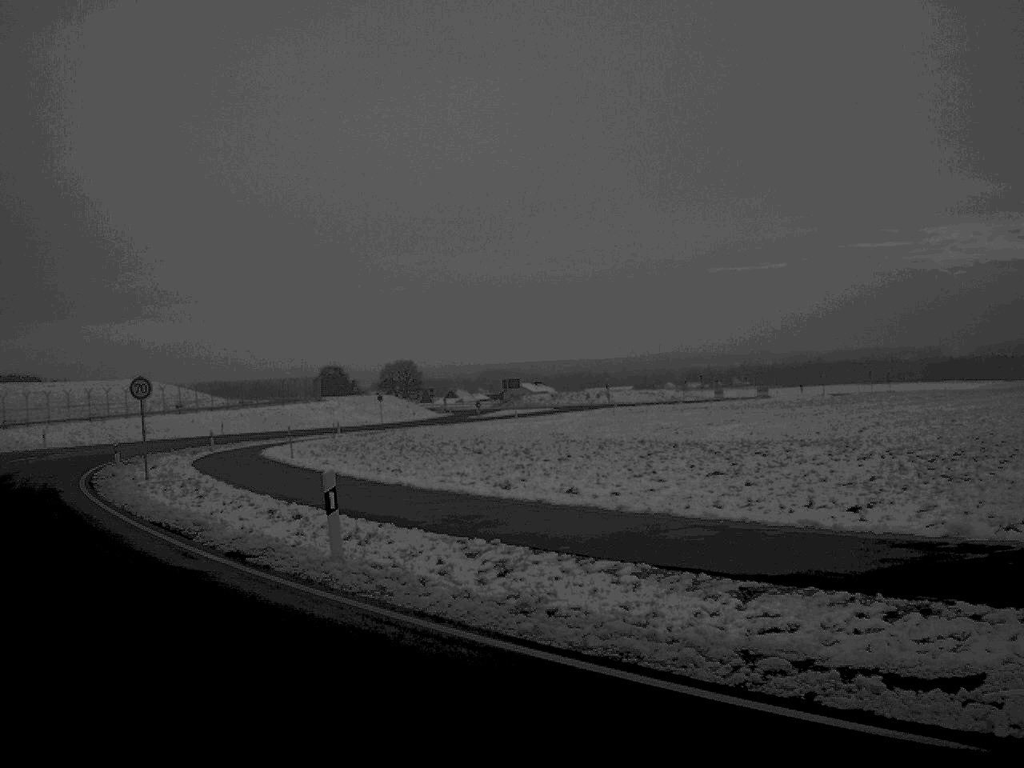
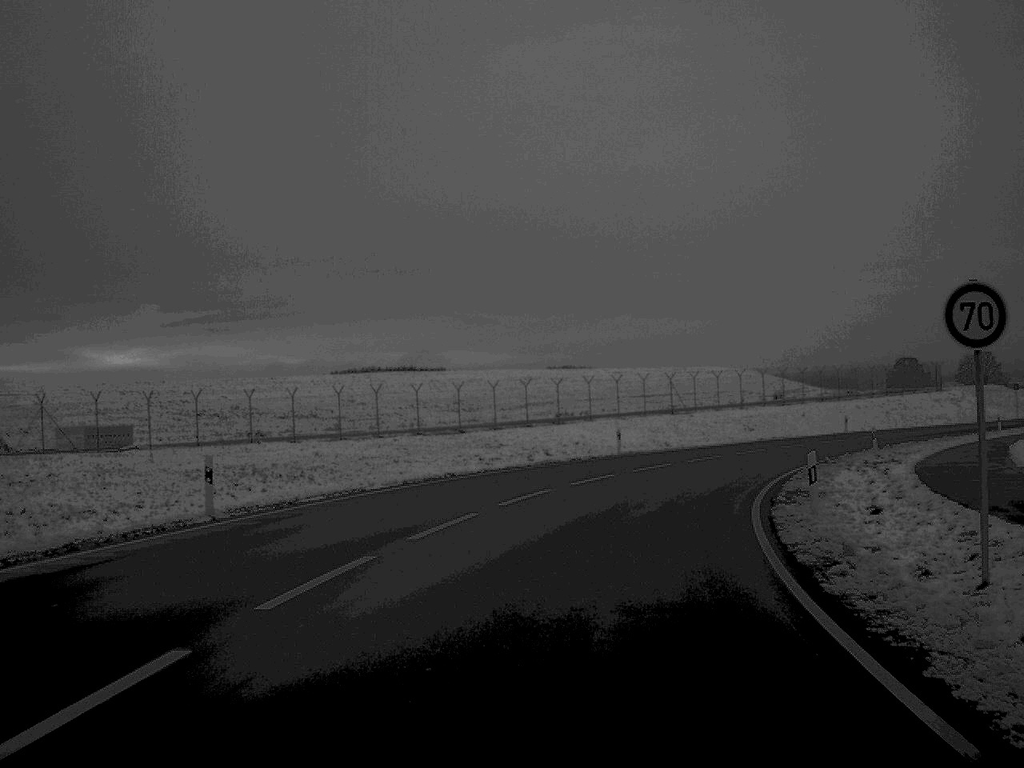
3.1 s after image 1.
(-8.1, +20.7) m; -24°
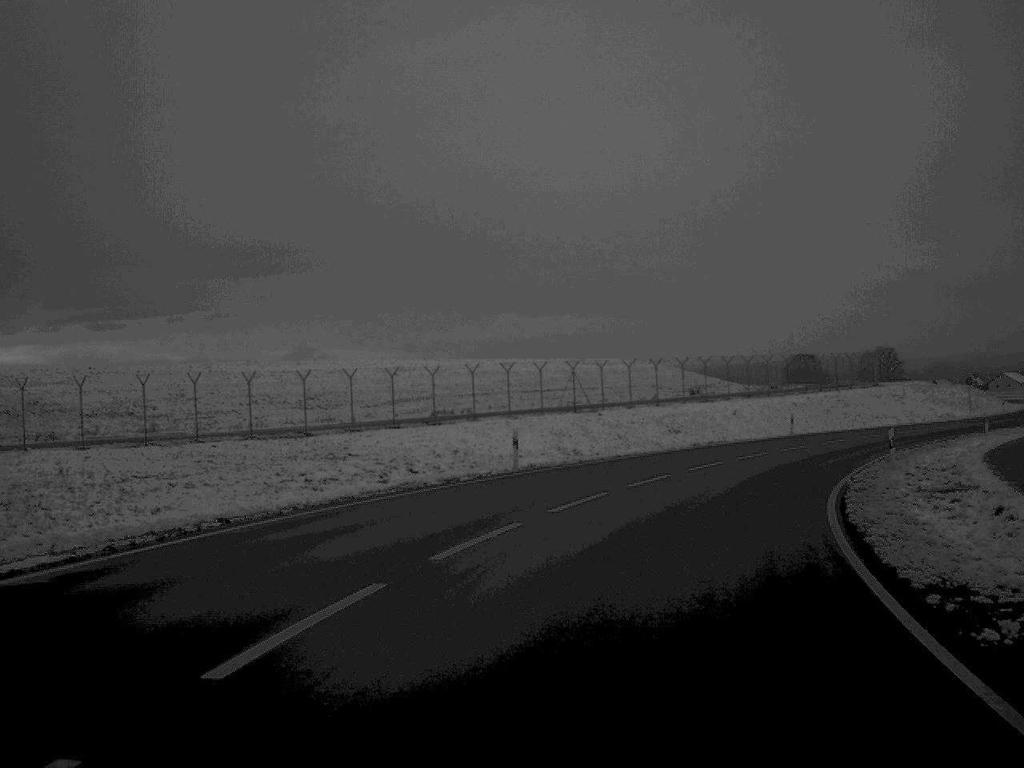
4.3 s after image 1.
(+0.6, +14.5) m; +5°
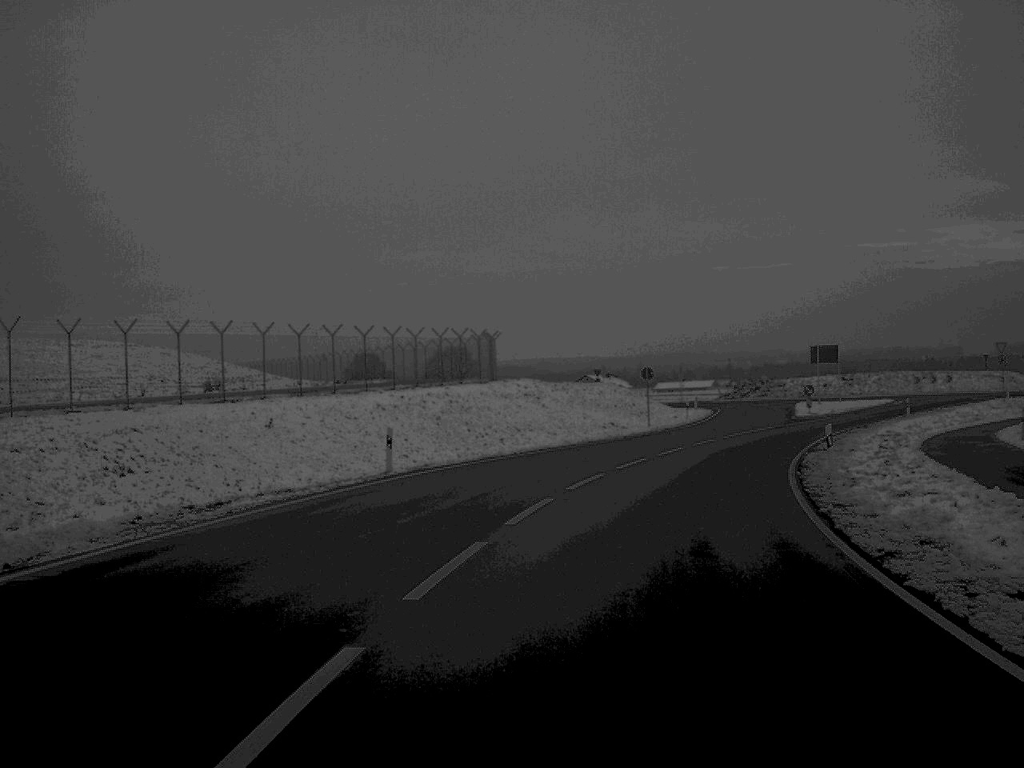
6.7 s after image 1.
(+5.4, +31.9) m; +20°
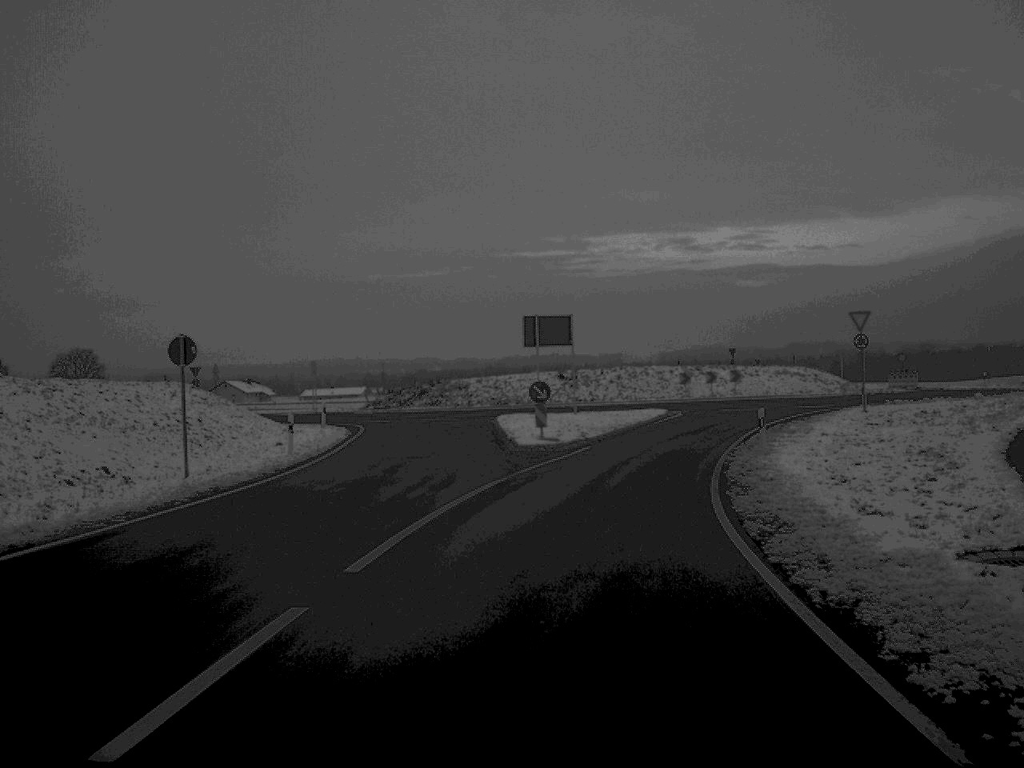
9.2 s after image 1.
(+5.1, +33.6) m; +15°
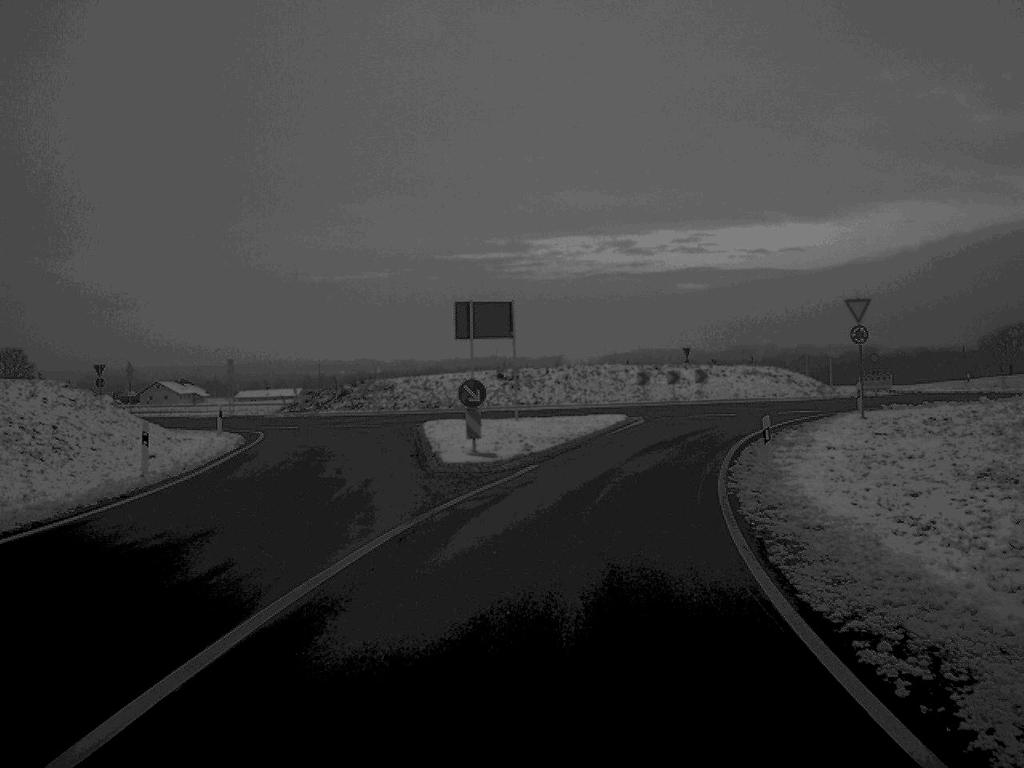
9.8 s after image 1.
(+0.2, +7.5) m; +3°
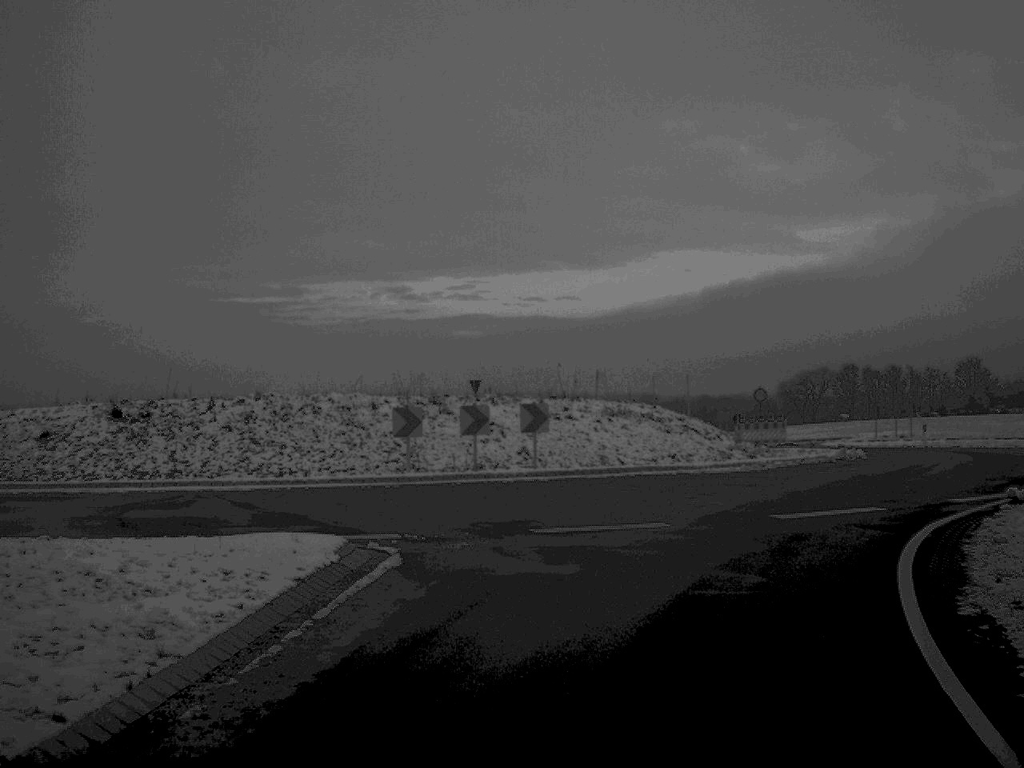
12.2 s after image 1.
(+2.3, +26.7) m; +10°
